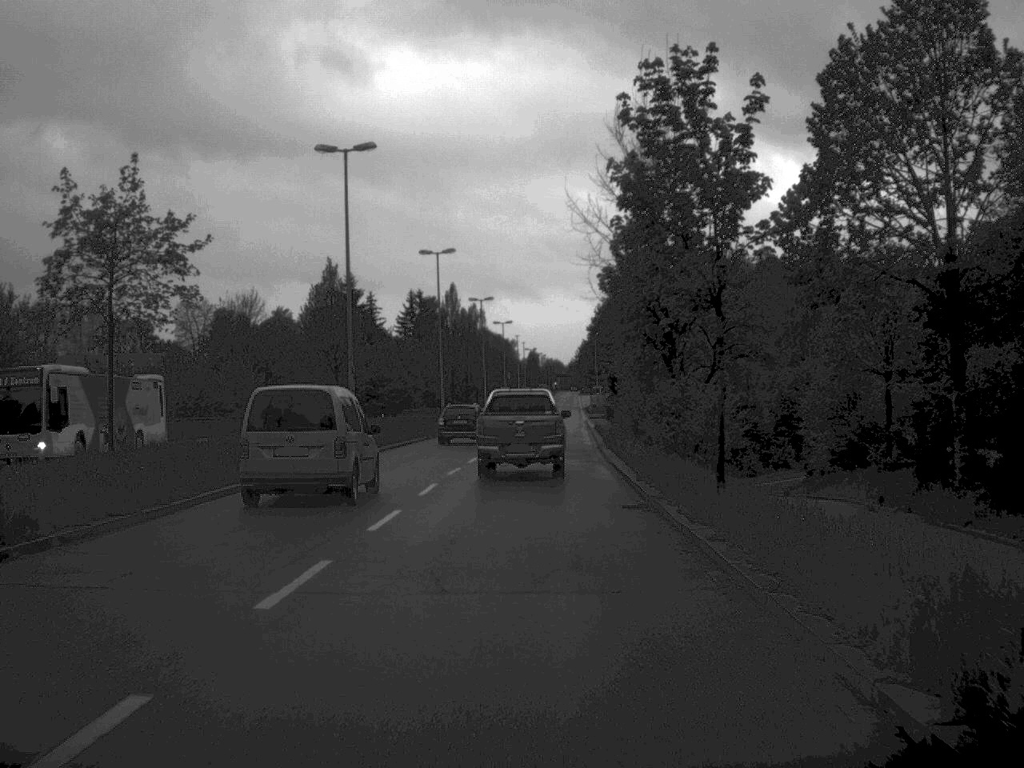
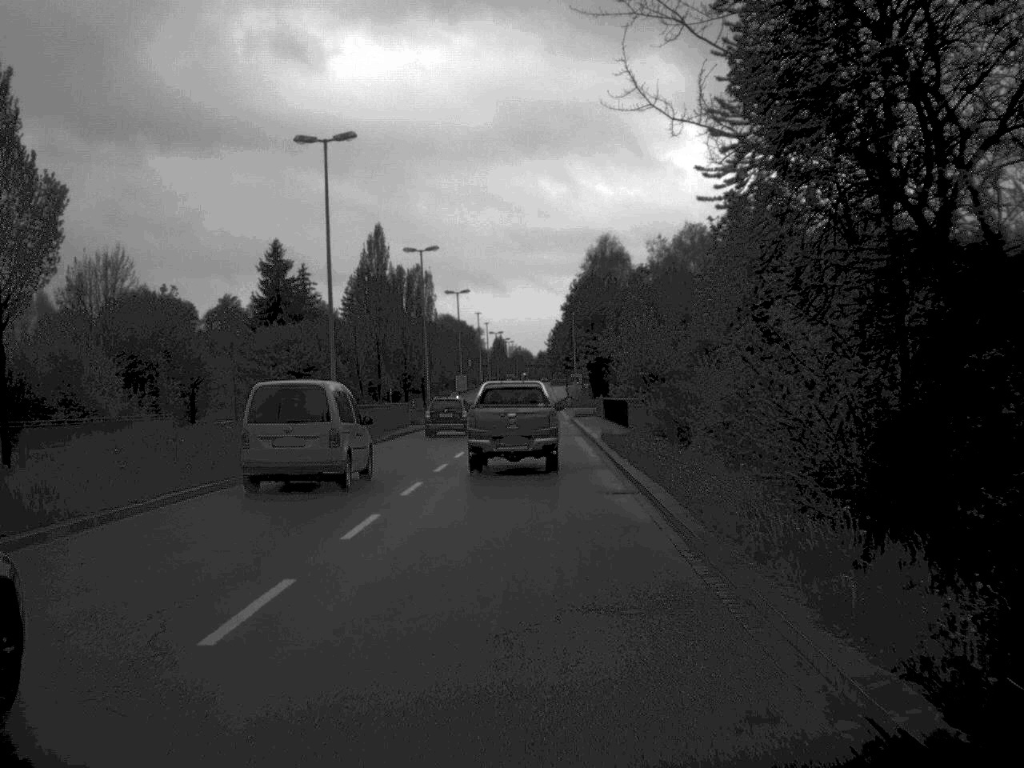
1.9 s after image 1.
(+0.4, +31.1) m; +1°
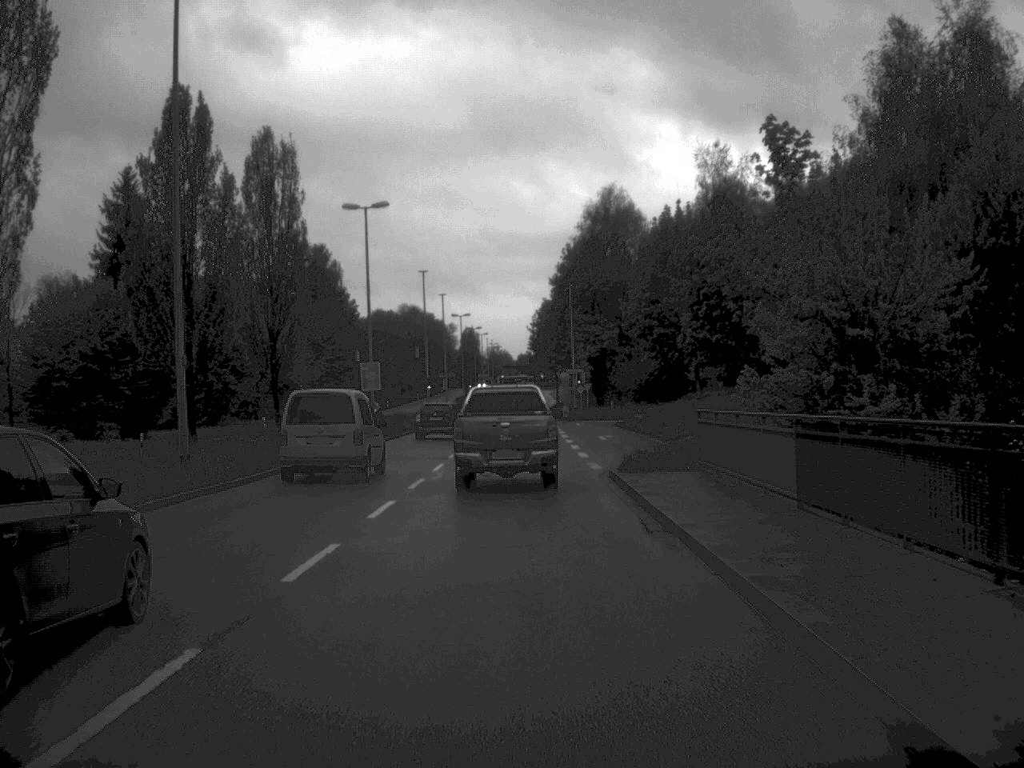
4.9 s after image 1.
(+0.4, +50.3) m; +1°
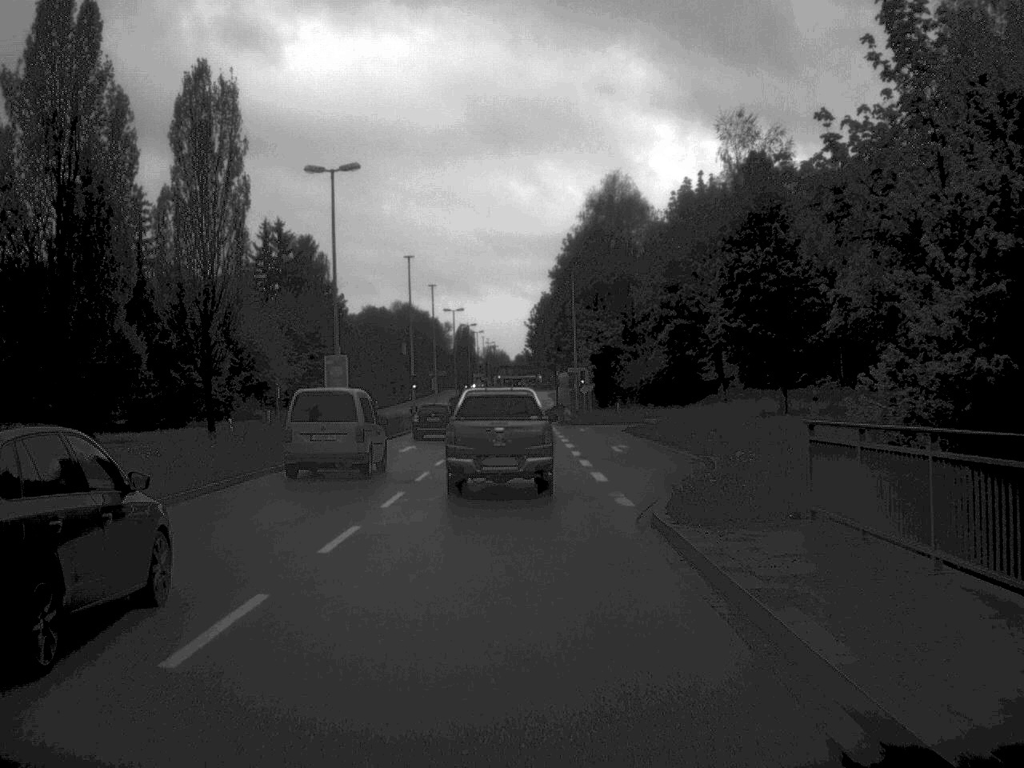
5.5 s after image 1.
(0.0, +9.5) m; 0°
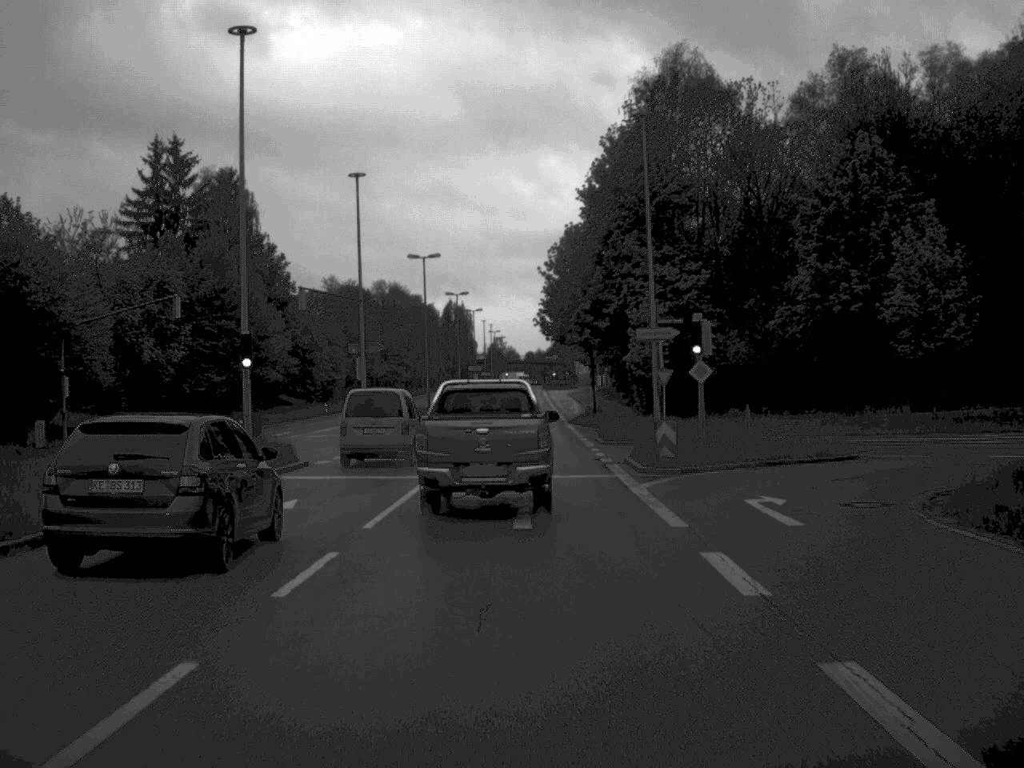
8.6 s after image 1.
(-0.3, +49.0) m; -1°
